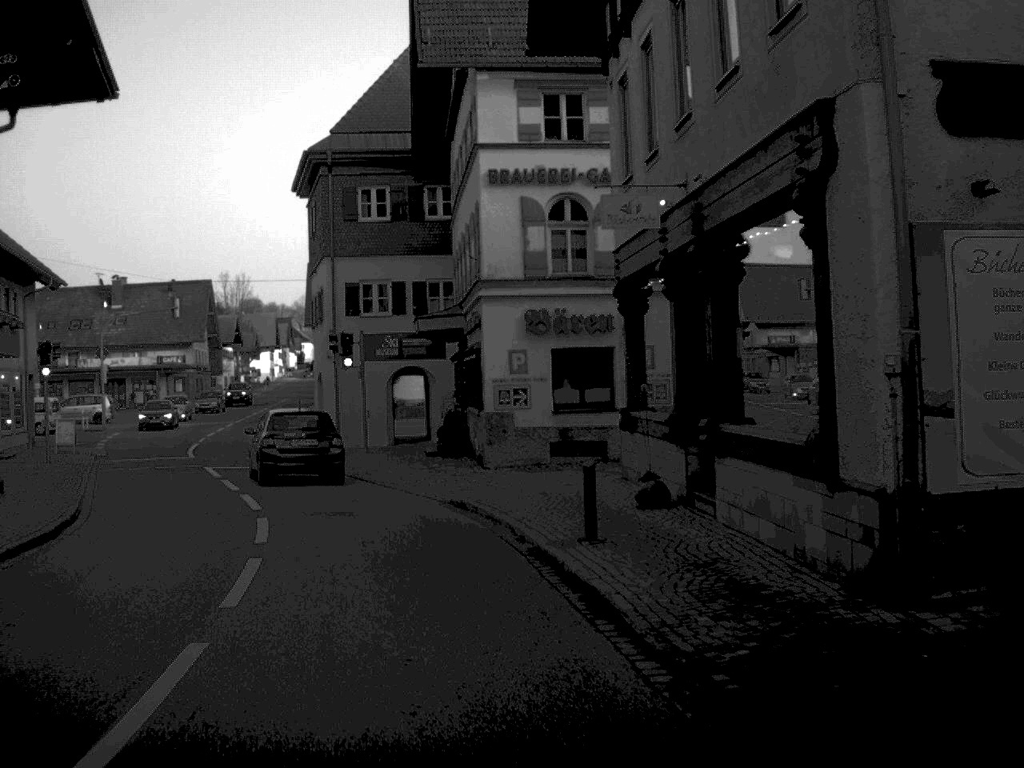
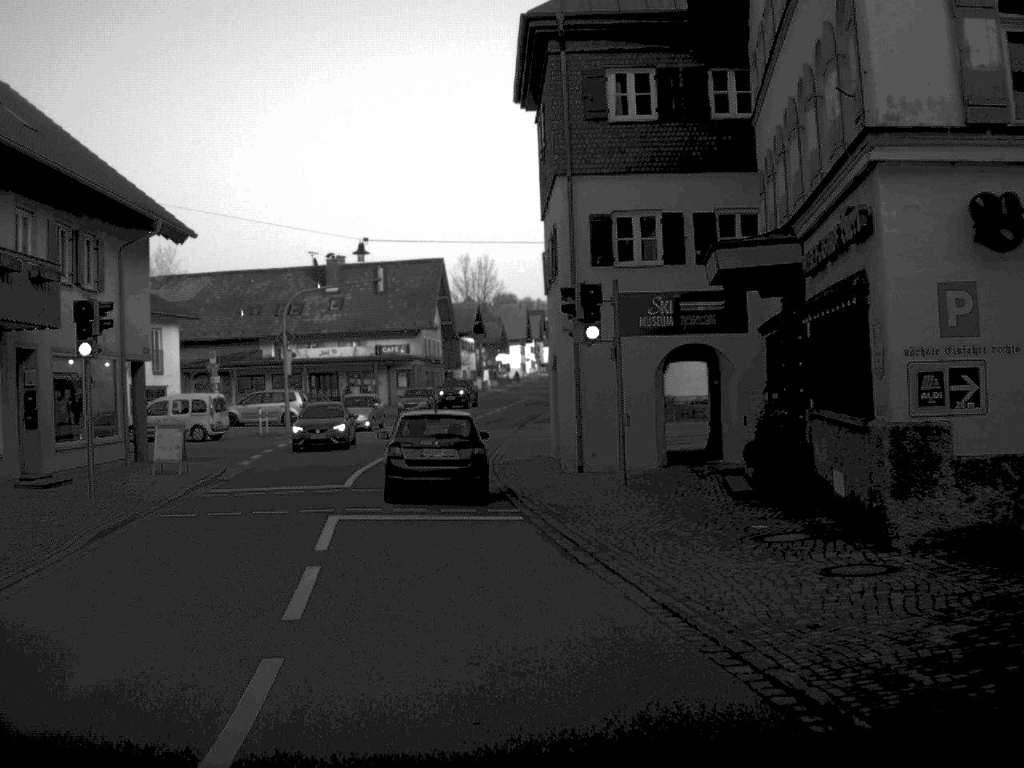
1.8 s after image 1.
(-1.4, +14.1) m; -11°
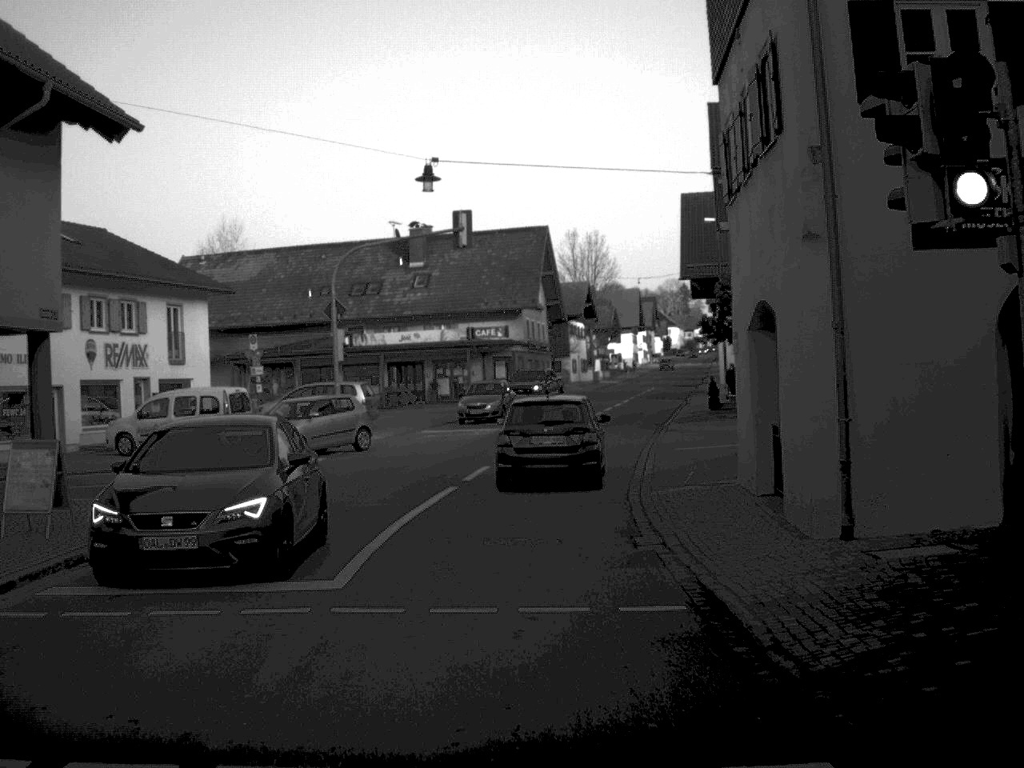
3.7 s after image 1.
(-0.8, +13.5) m; -4°
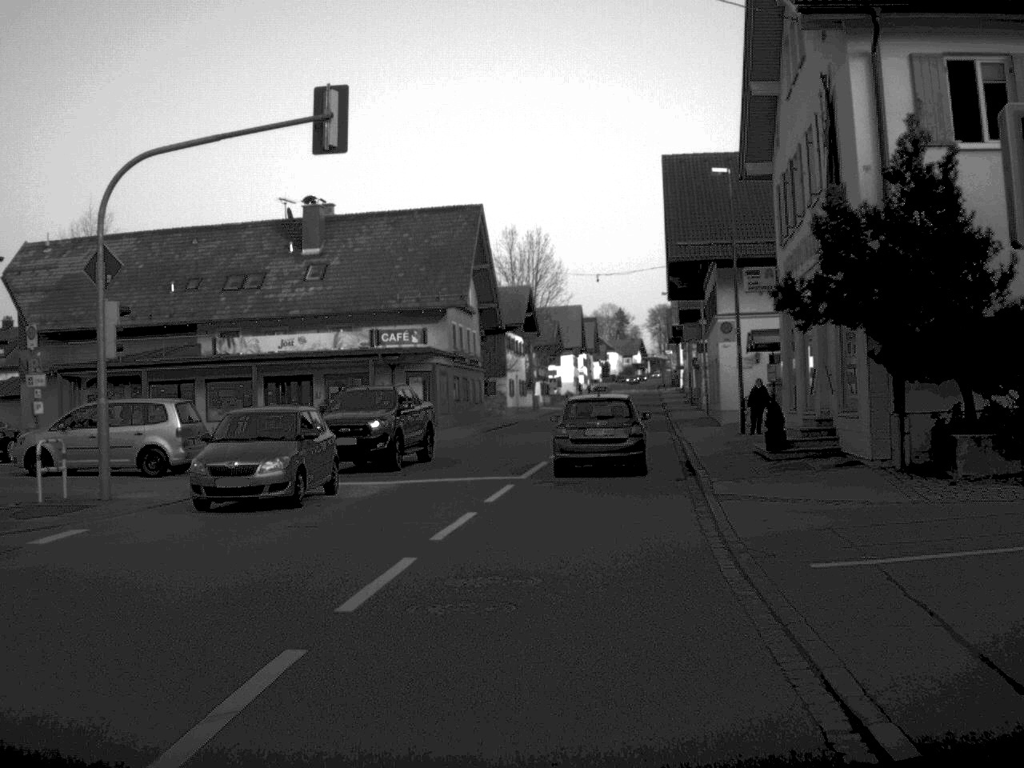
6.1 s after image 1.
(+0.2, +17.1) m; +3°
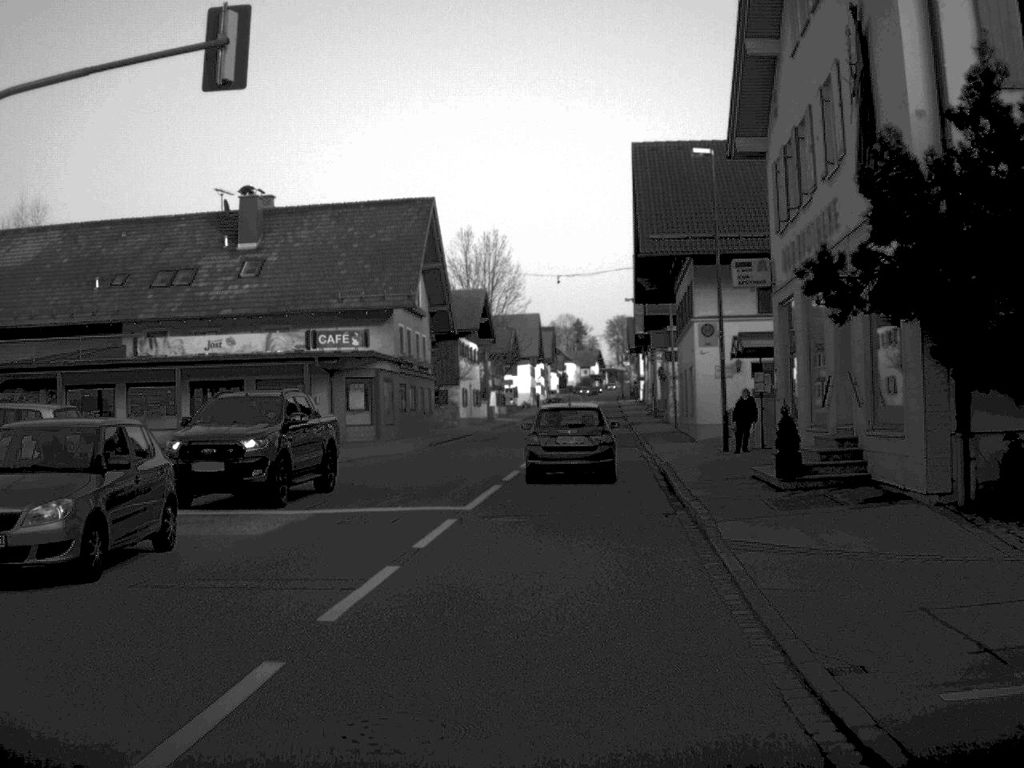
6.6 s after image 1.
(+0.1, +4.7) m; +2°
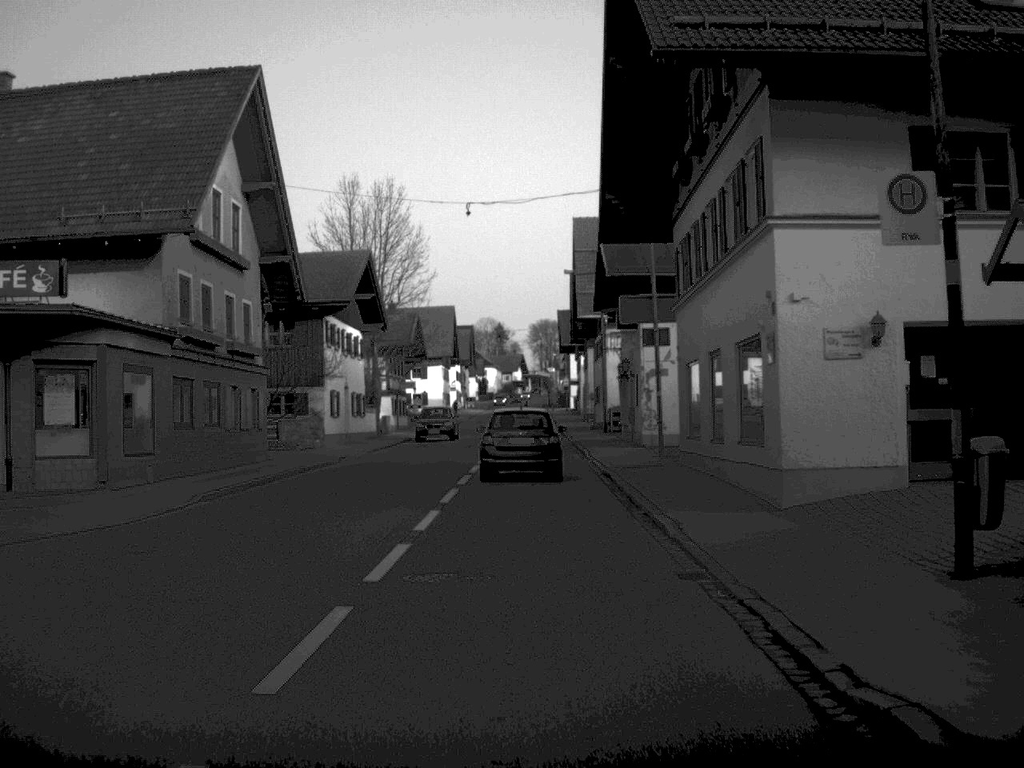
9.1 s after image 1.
(+0.8, +22.1) m; +4°
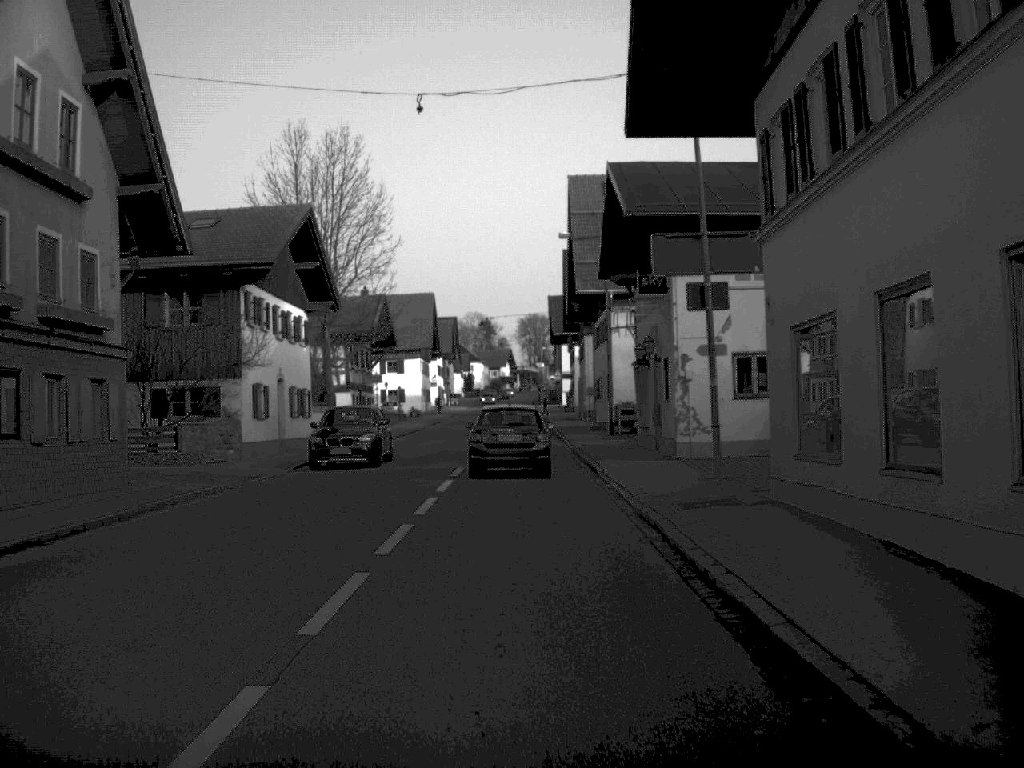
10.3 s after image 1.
(+0.1, +11.8) m; +1°
